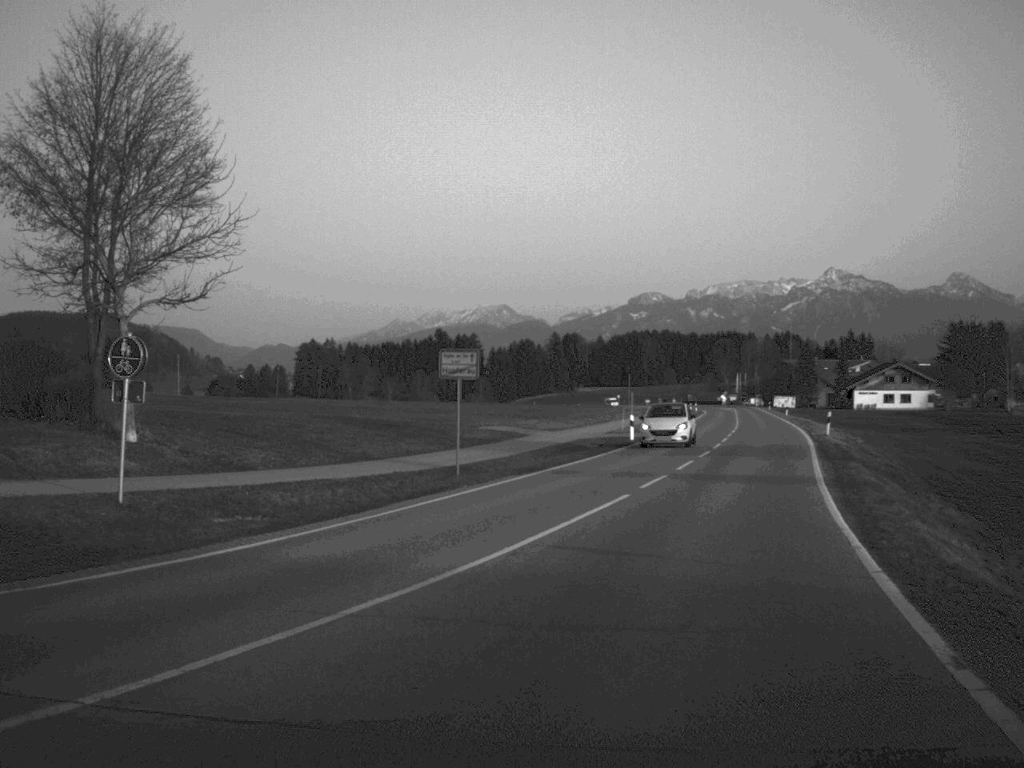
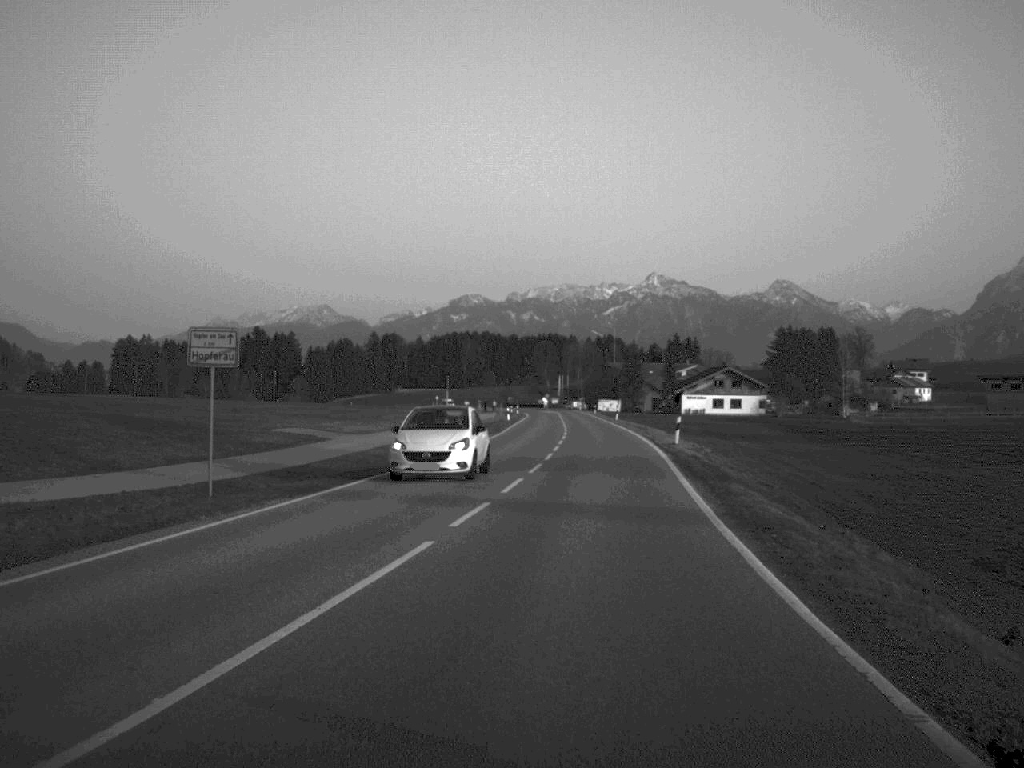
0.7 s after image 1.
(+0.6, +7.5) m; +8°
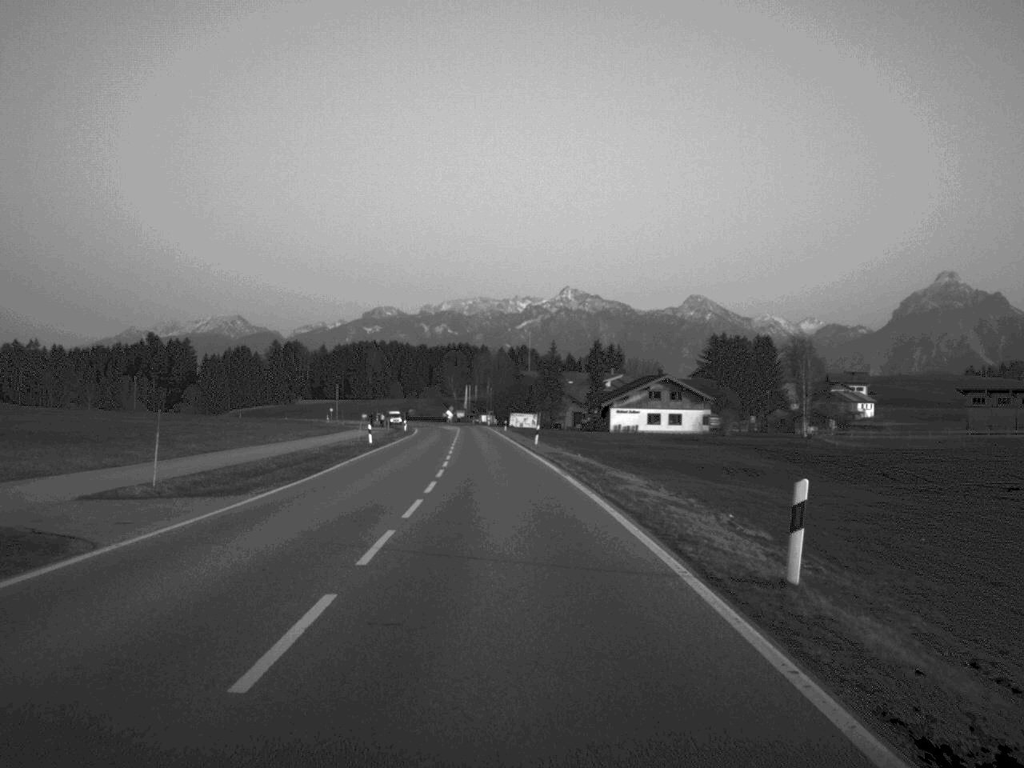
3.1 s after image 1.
(+1.8, +32.5) m; +4°
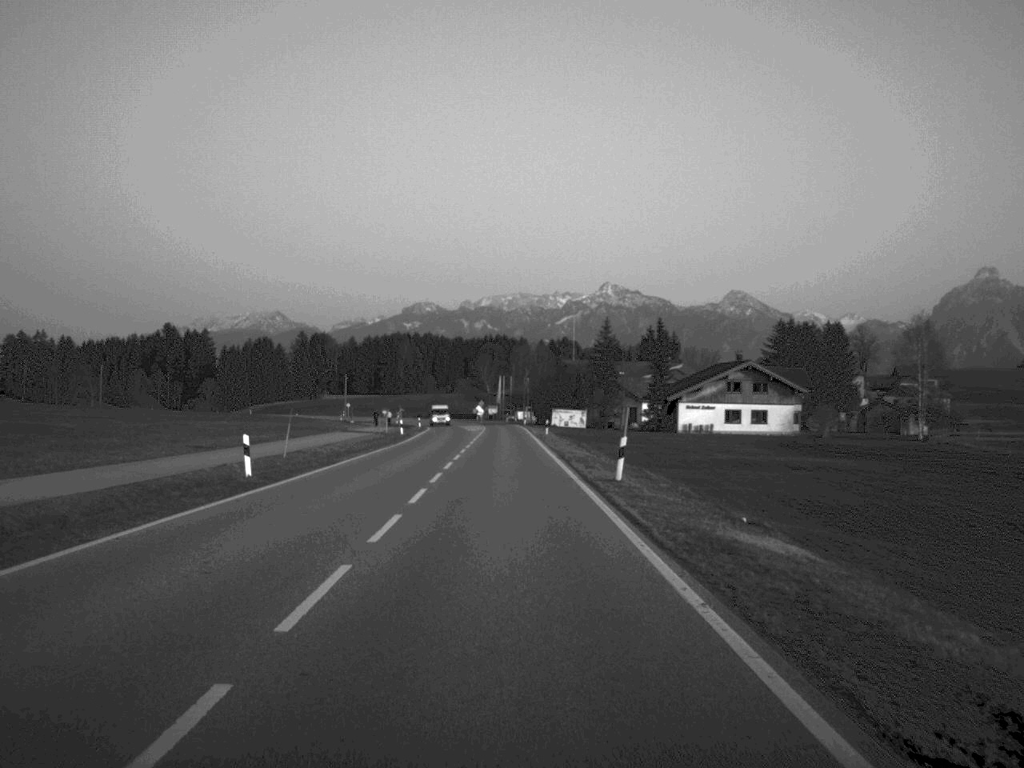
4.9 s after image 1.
(-0.5, +33.9) m; -2°
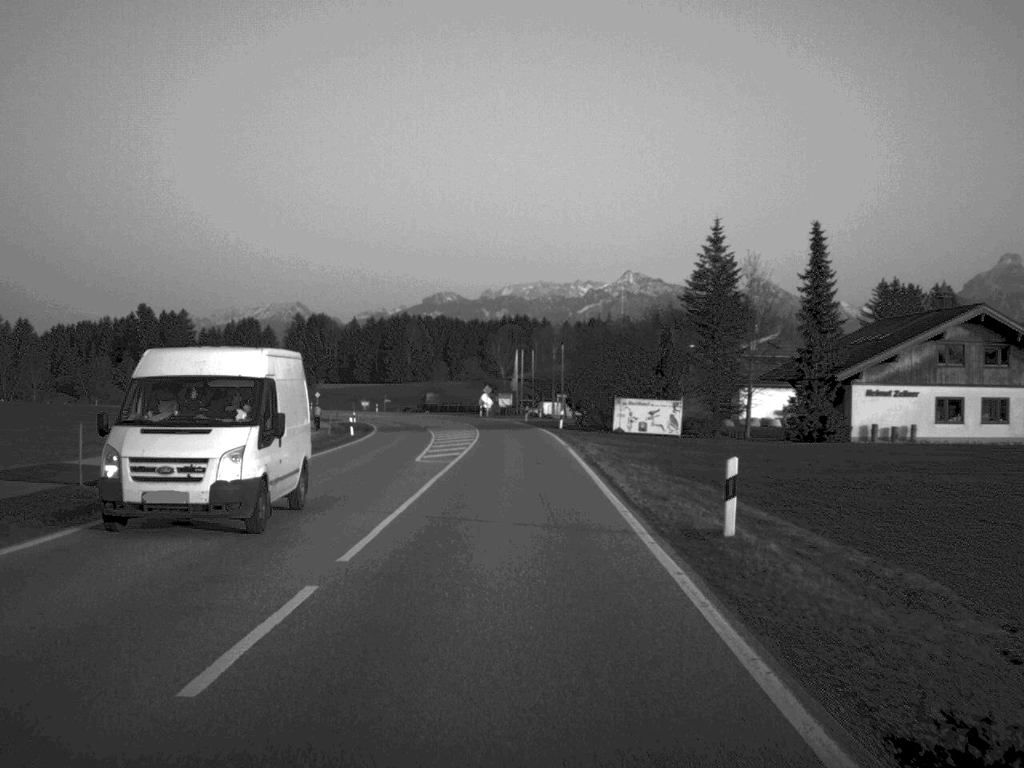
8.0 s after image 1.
(-0.6, +62.0) m; -1°
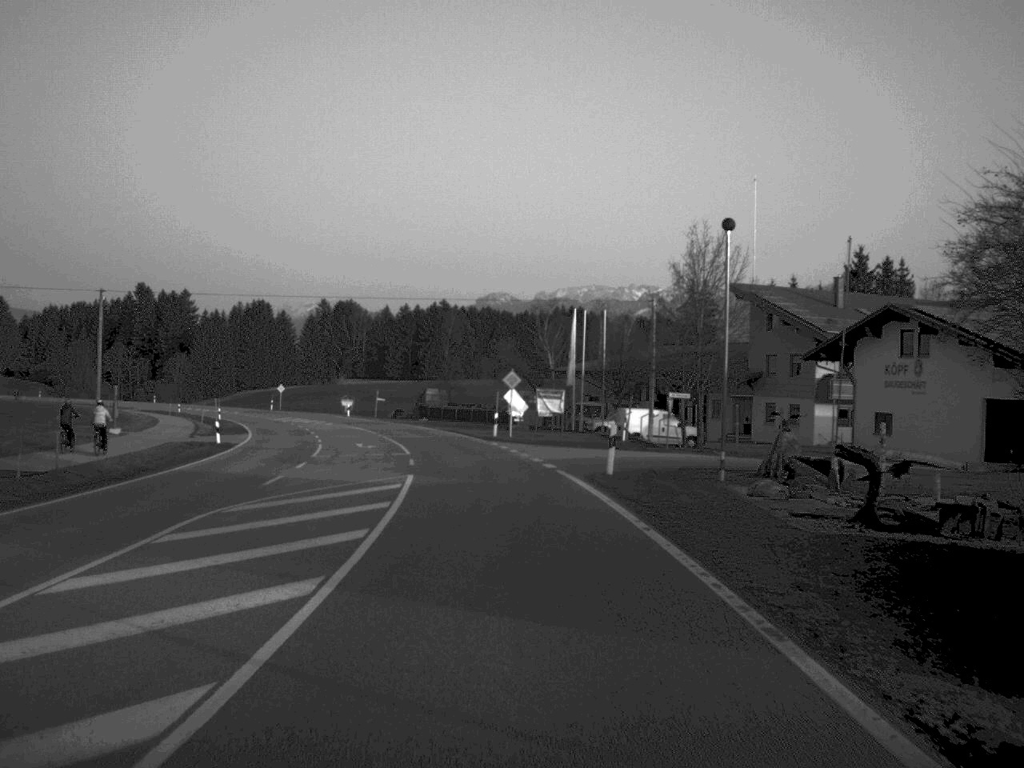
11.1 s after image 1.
(-0.5, +59.8) m; -2°
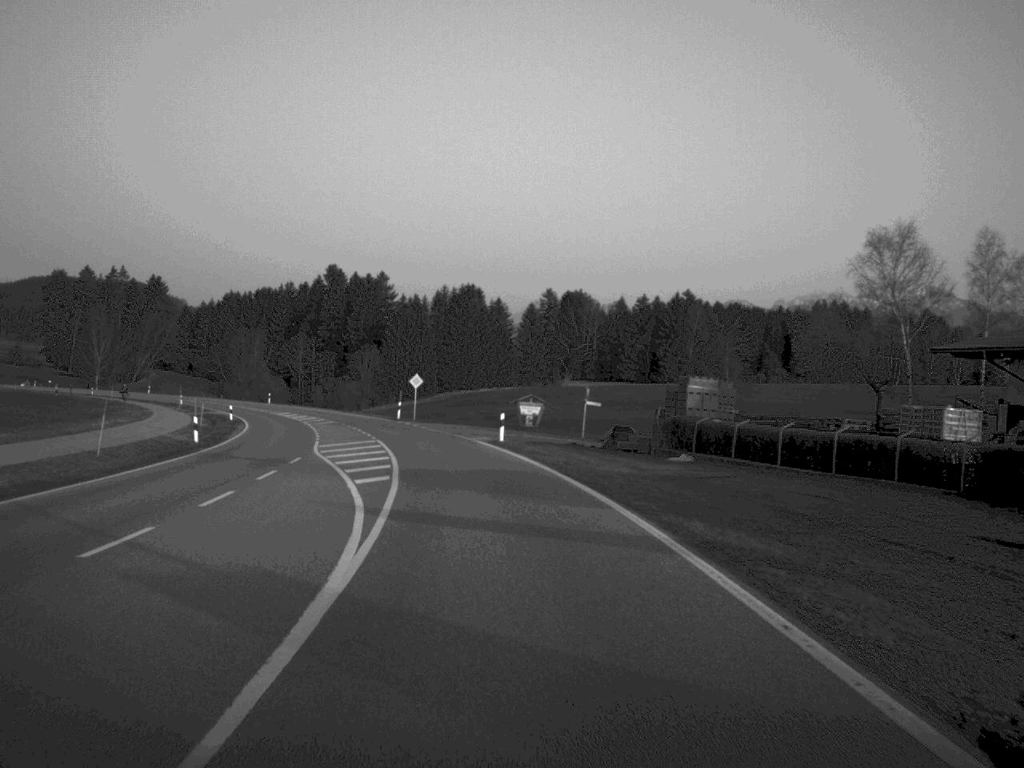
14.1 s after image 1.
(-5.0, +58.0) m; -11°
